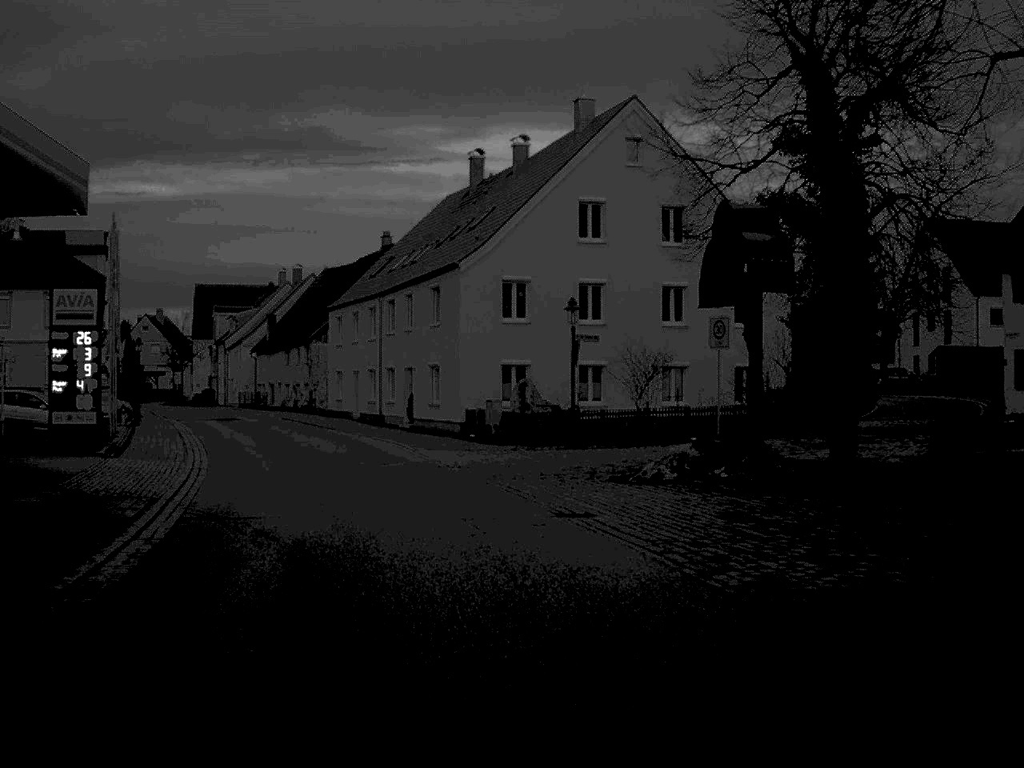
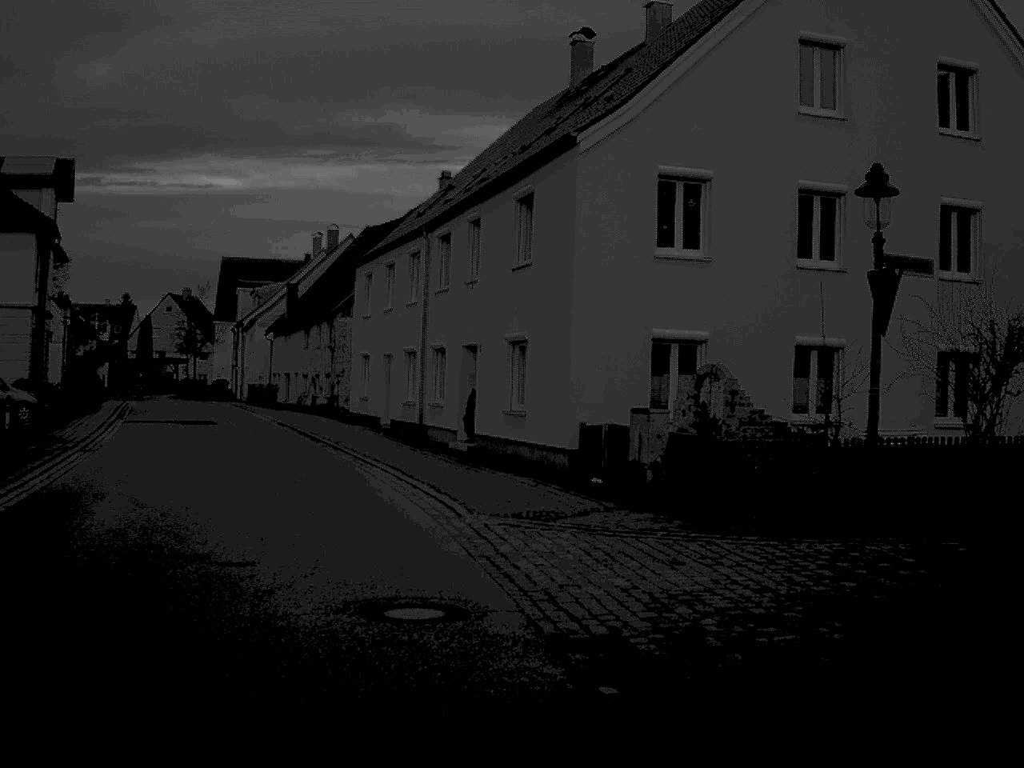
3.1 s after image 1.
(-1.6, +20.2) m; -2°
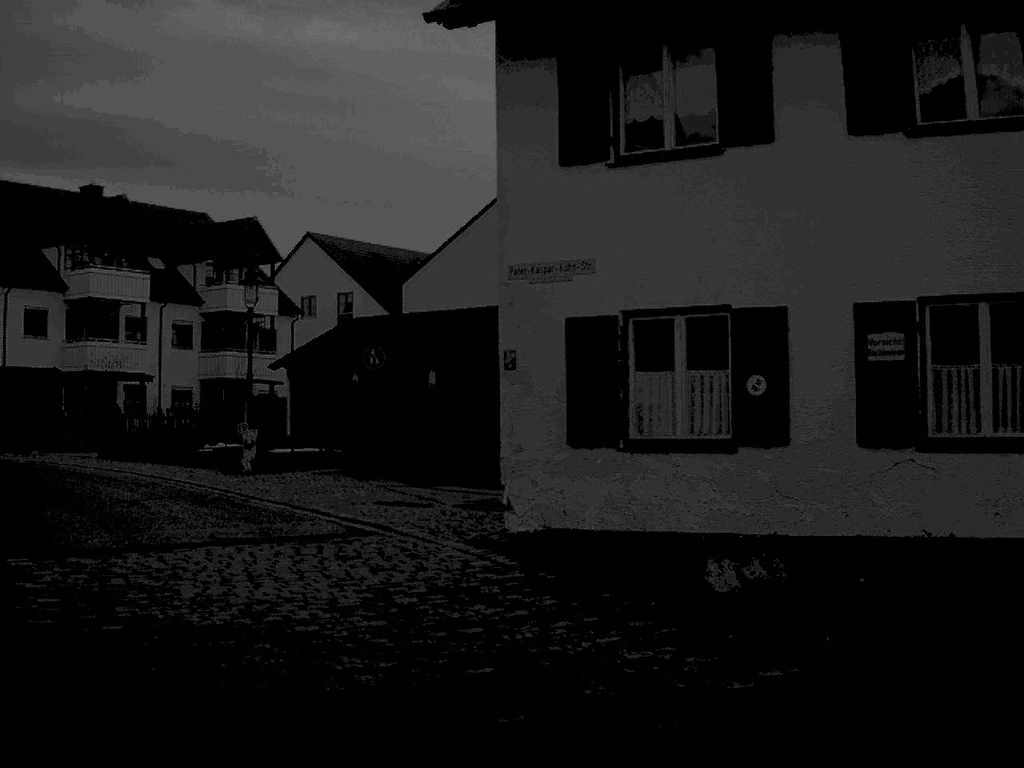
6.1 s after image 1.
(+6.8, +10.8) m; +52°
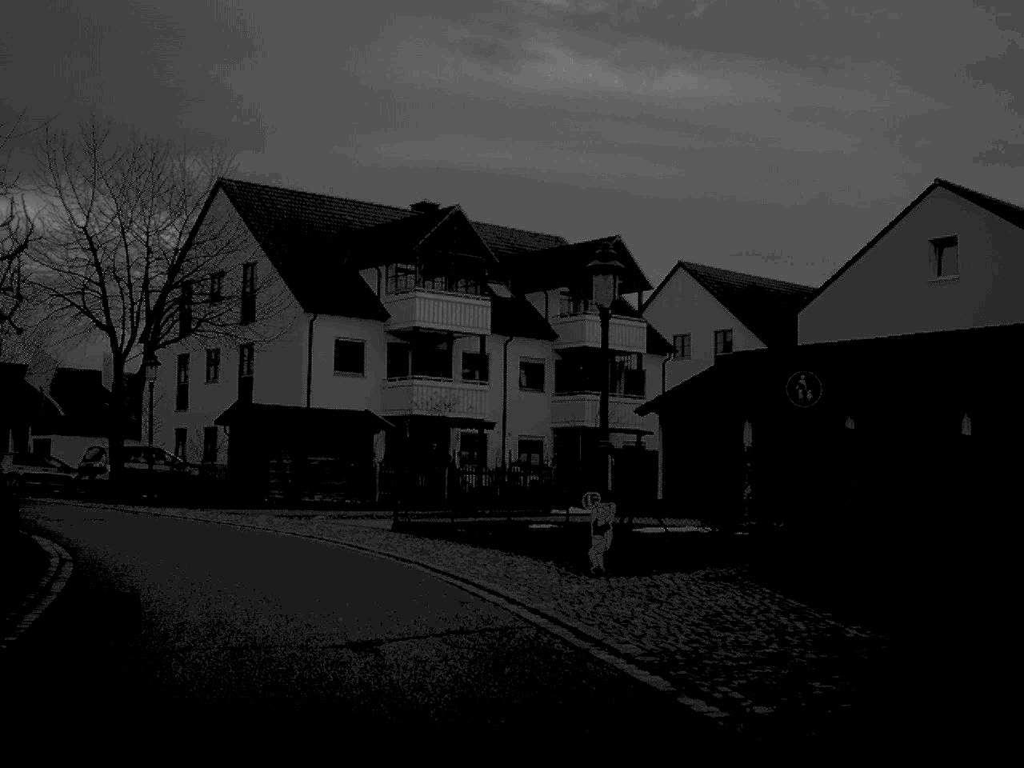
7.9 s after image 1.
(-1.2, +8.7) m; -16°
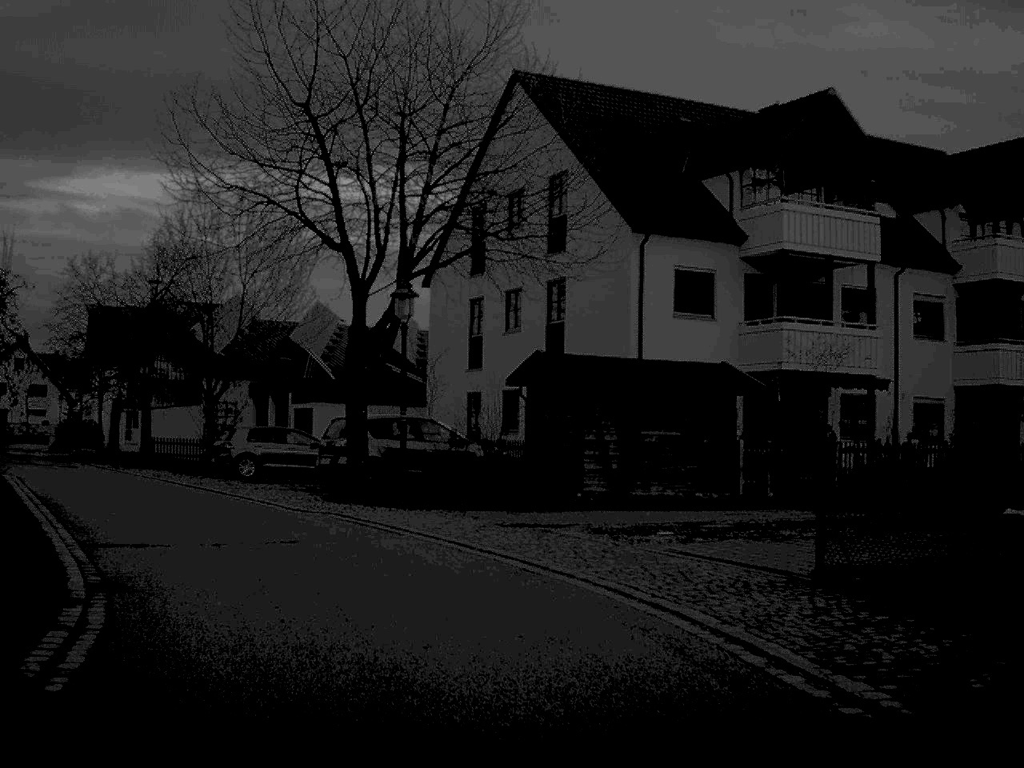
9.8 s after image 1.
(-1.5, +10.5) m; -14°
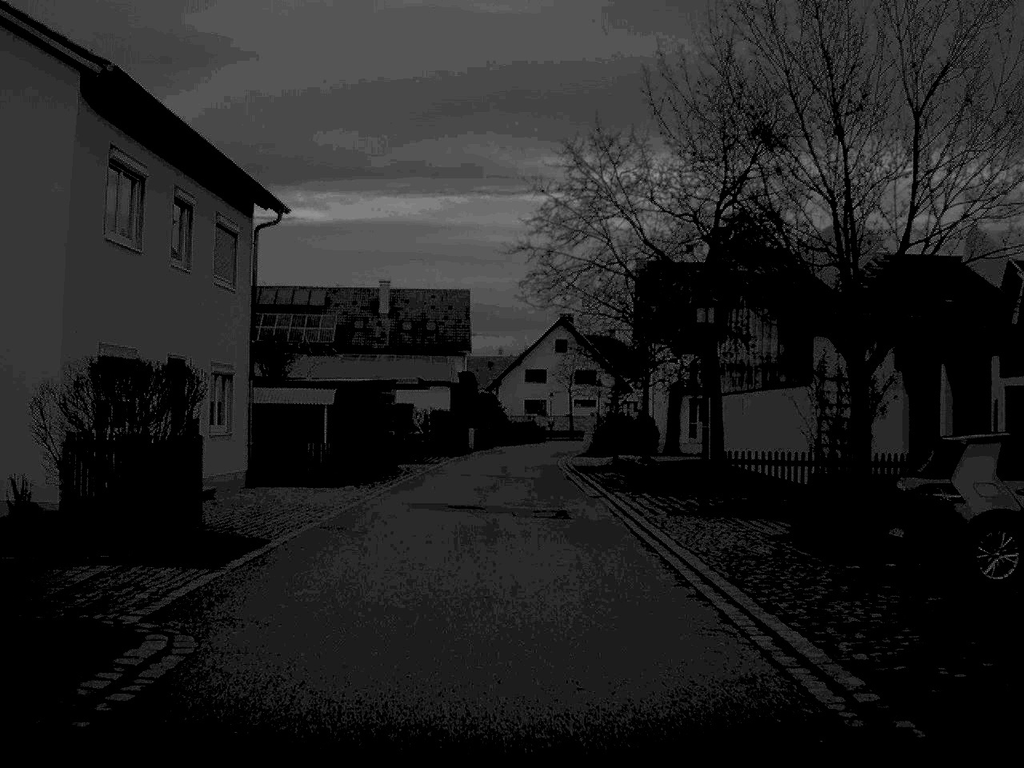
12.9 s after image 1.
(-5.7, +21.7) m; -25°
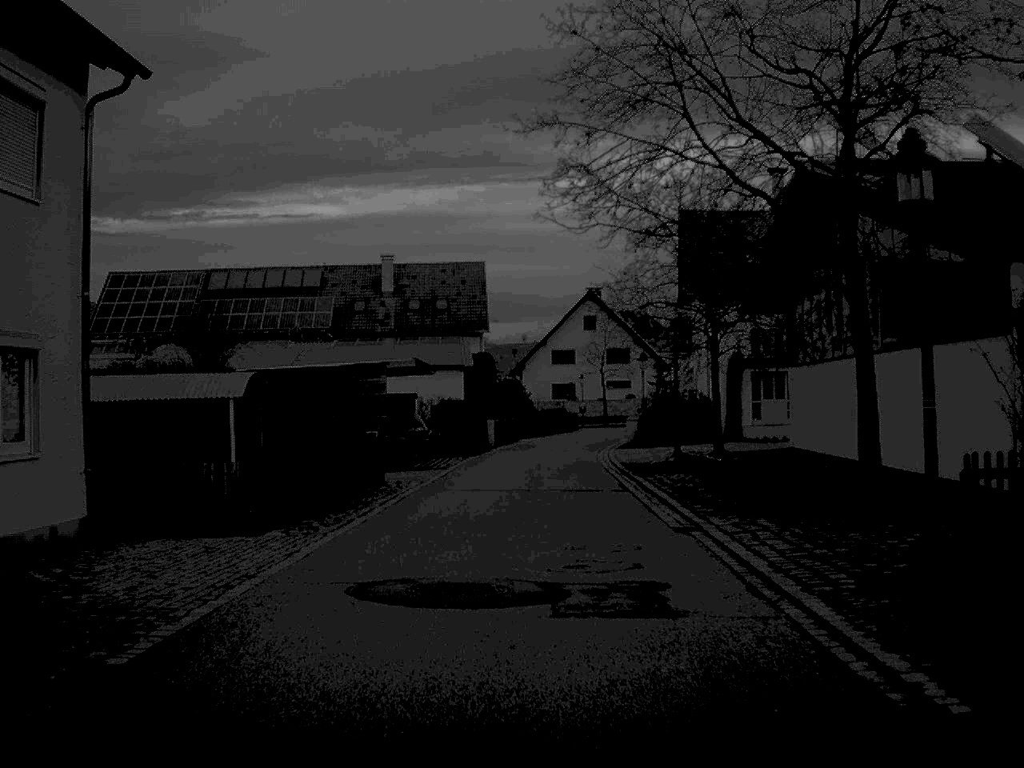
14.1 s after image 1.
(-0.1, +10.9) m; -1°
